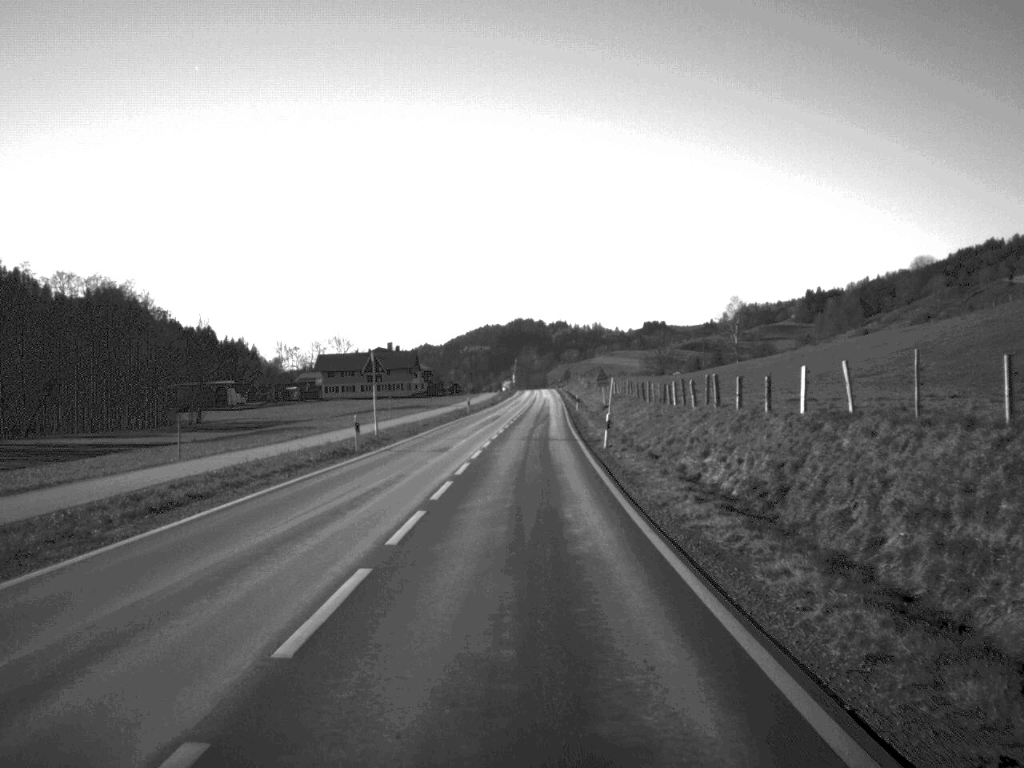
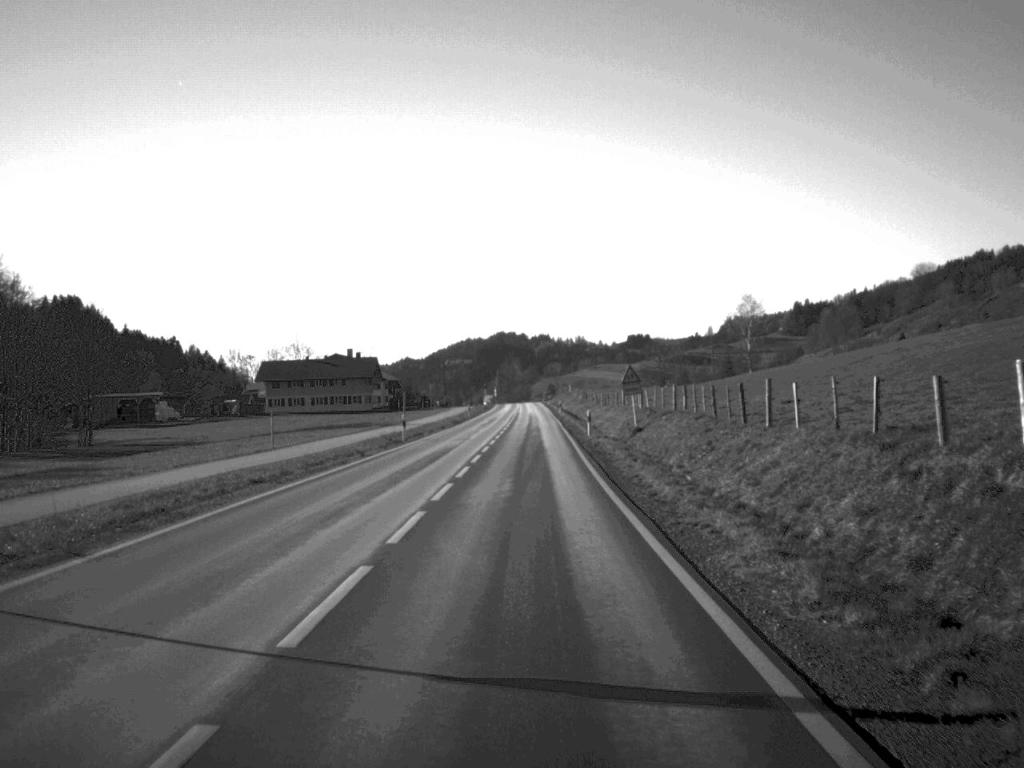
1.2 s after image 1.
(+0.2, +35.4) m; +1°
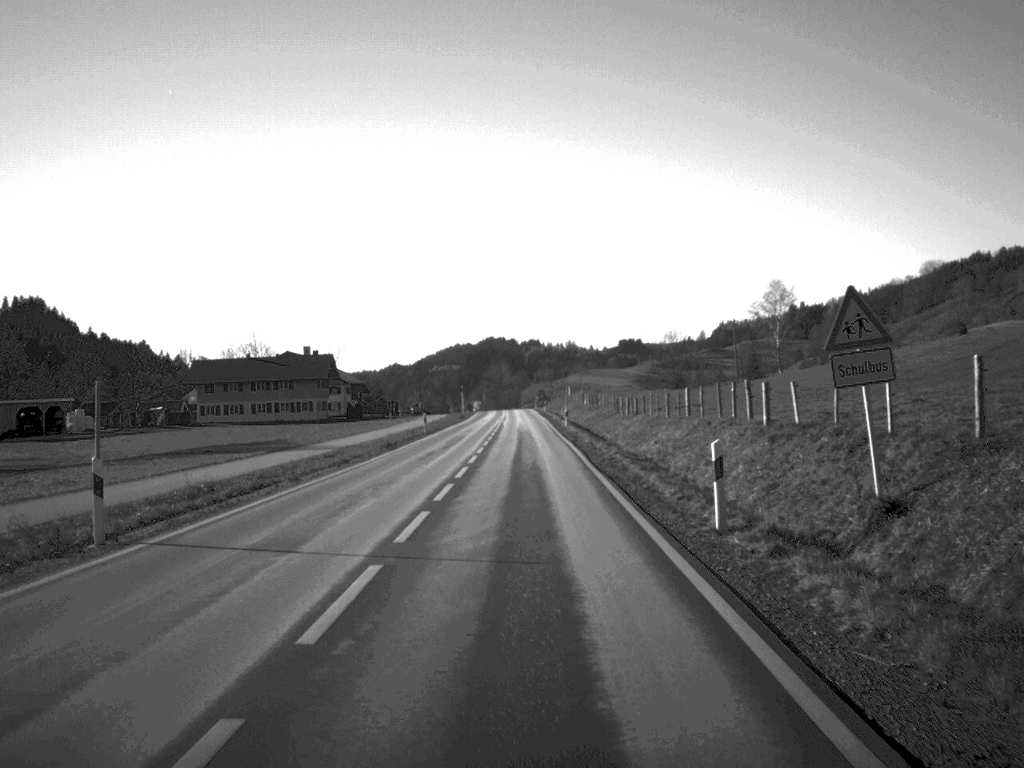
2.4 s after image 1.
(+0.1, +35.6) m; 0°
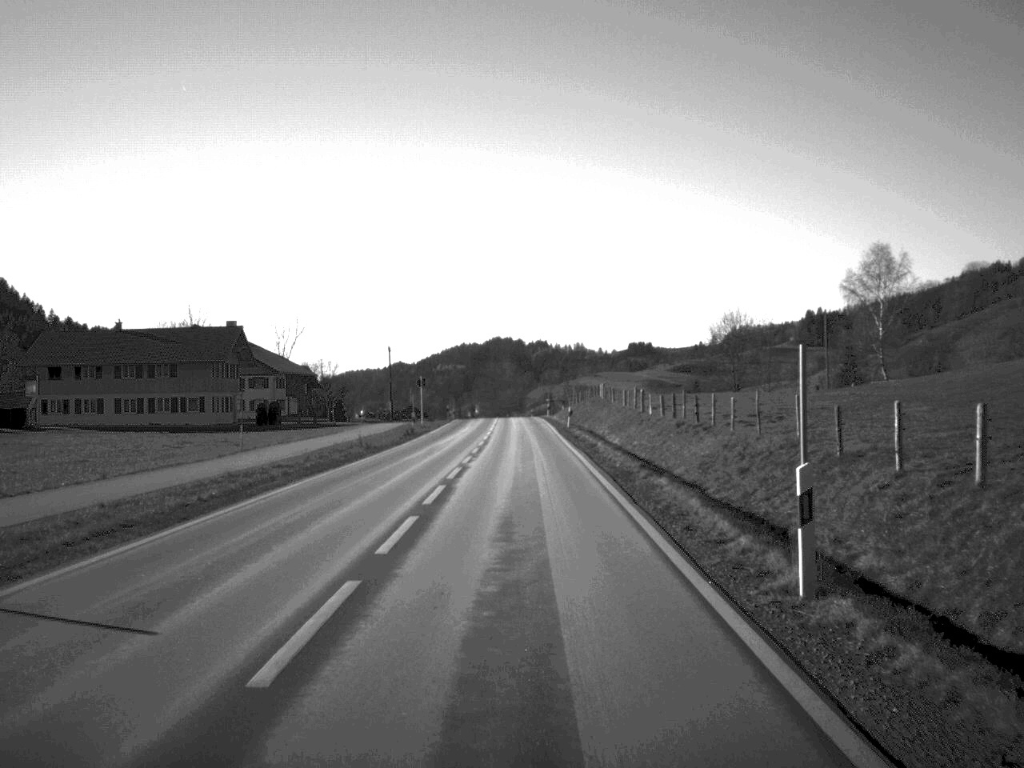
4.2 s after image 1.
(-0.1, +54.9) m; 0°
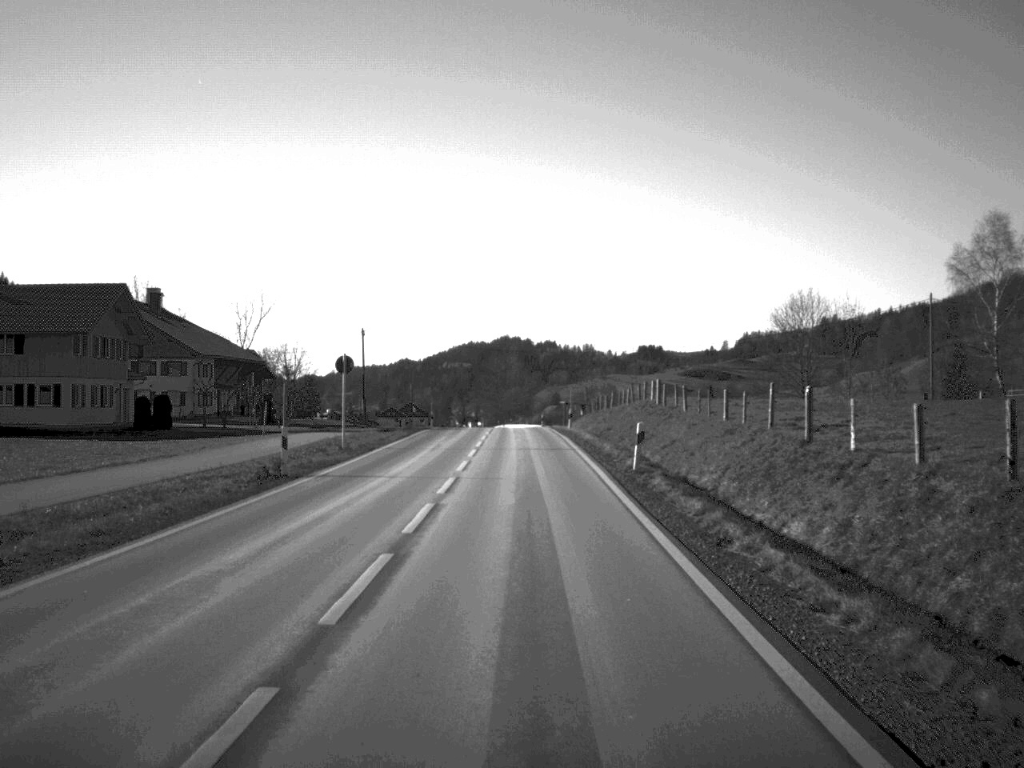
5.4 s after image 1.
(-0.1, +33.8) m; 0°
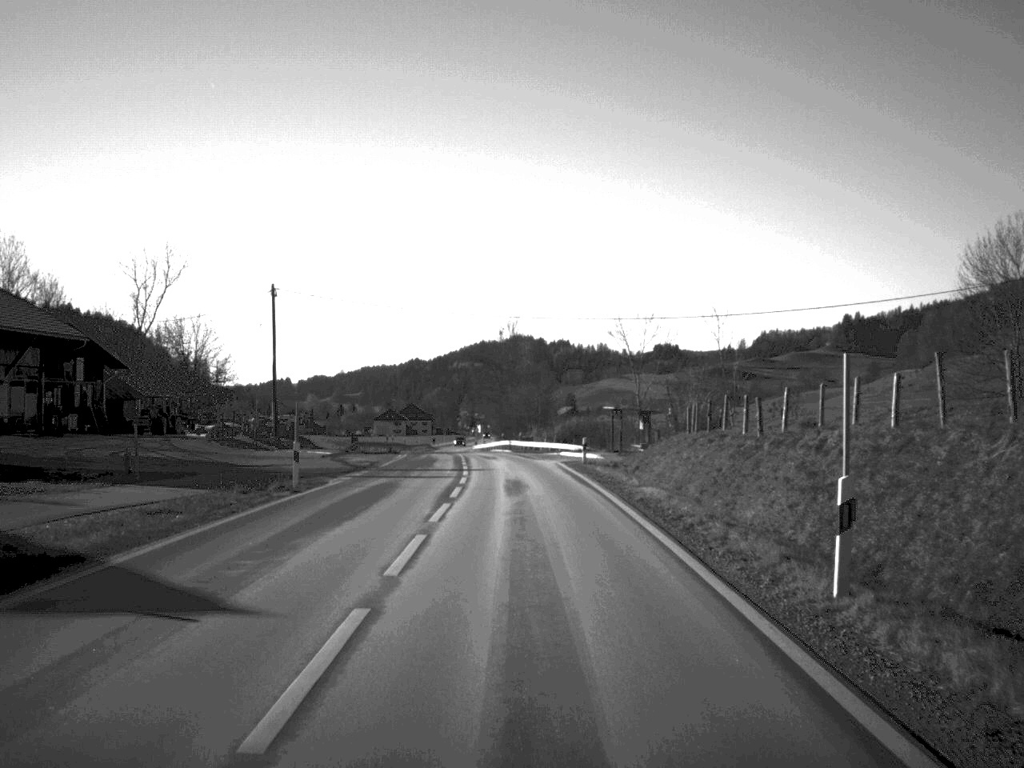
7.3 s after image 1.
(-0.3, +50.9) m; -1°
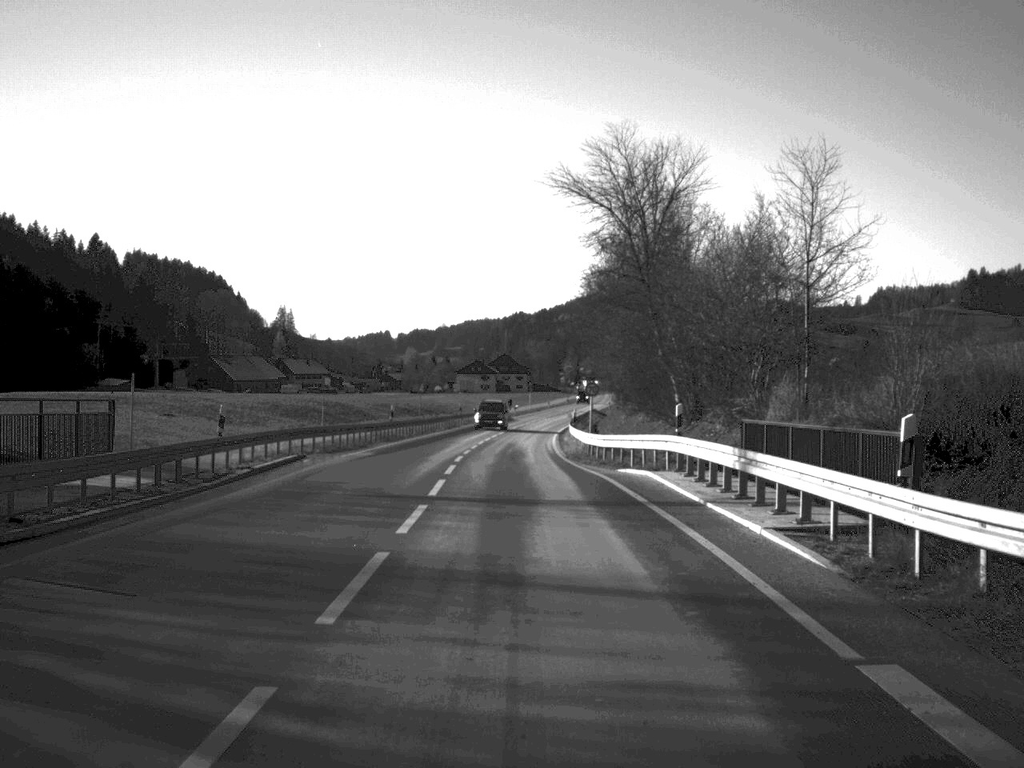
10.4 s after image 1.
(-2.9, +80.5) m; -5°
